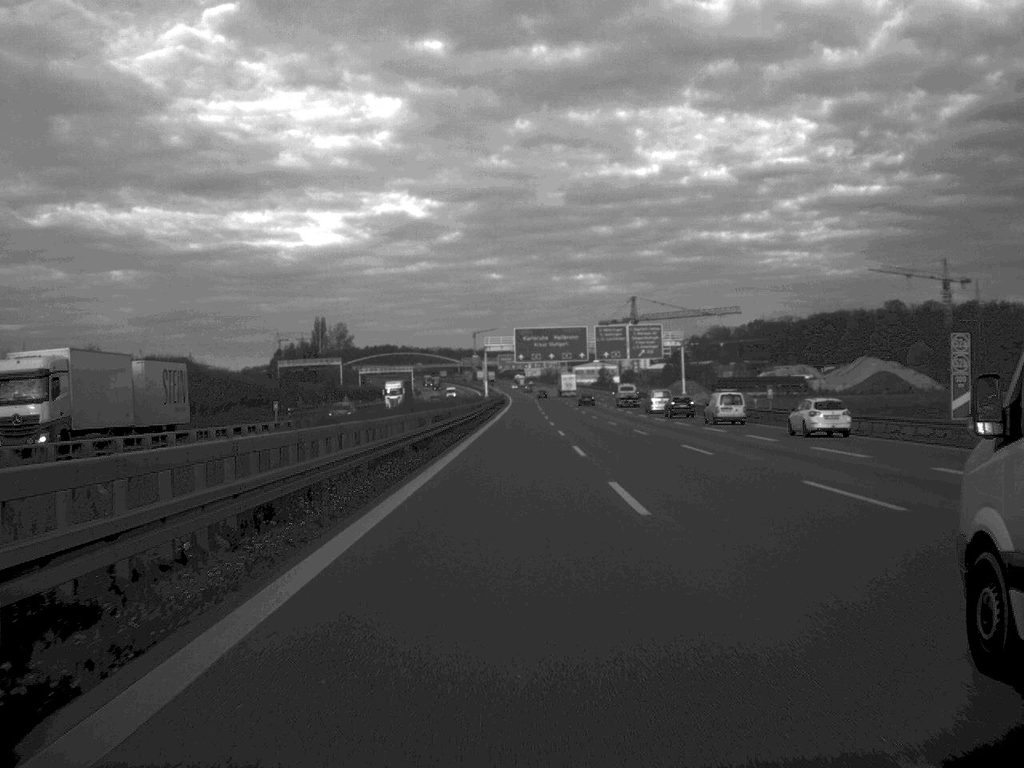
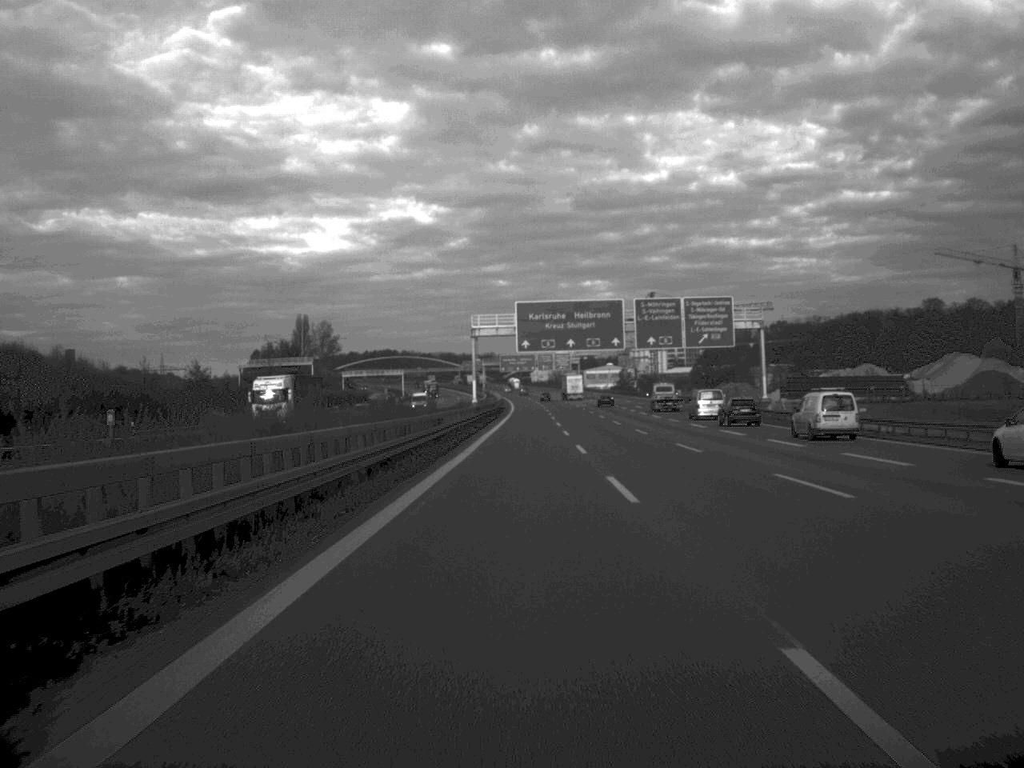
(-0.1, +51.0) m; 0°
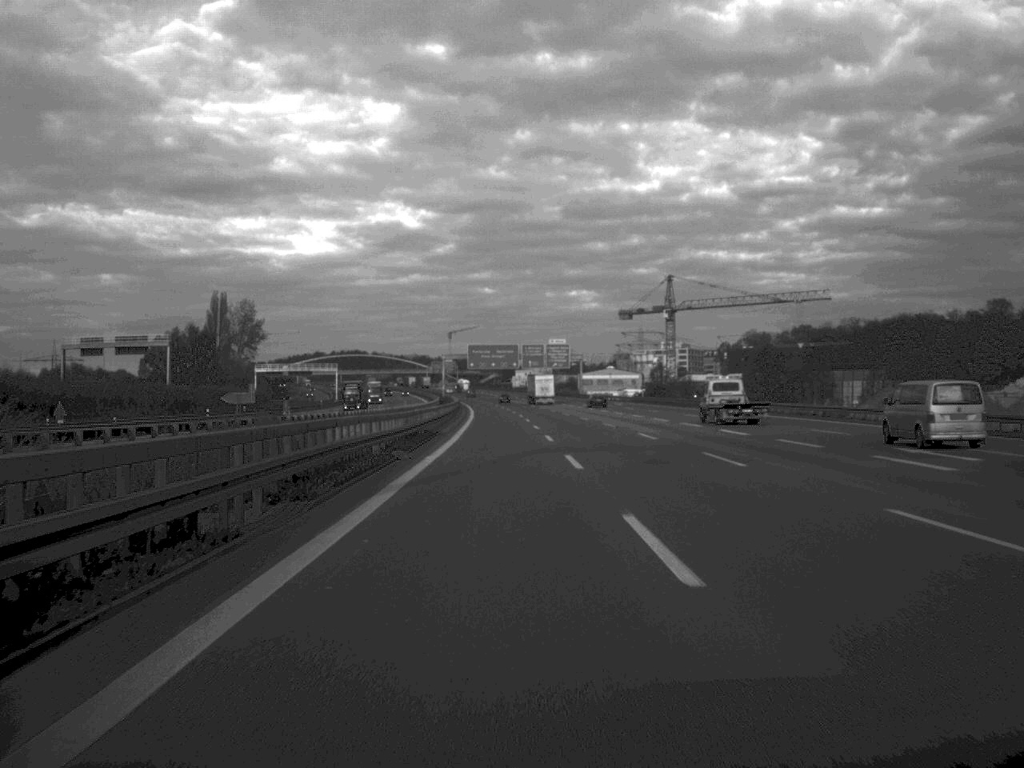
(+0.6, +99.6) m; +1°
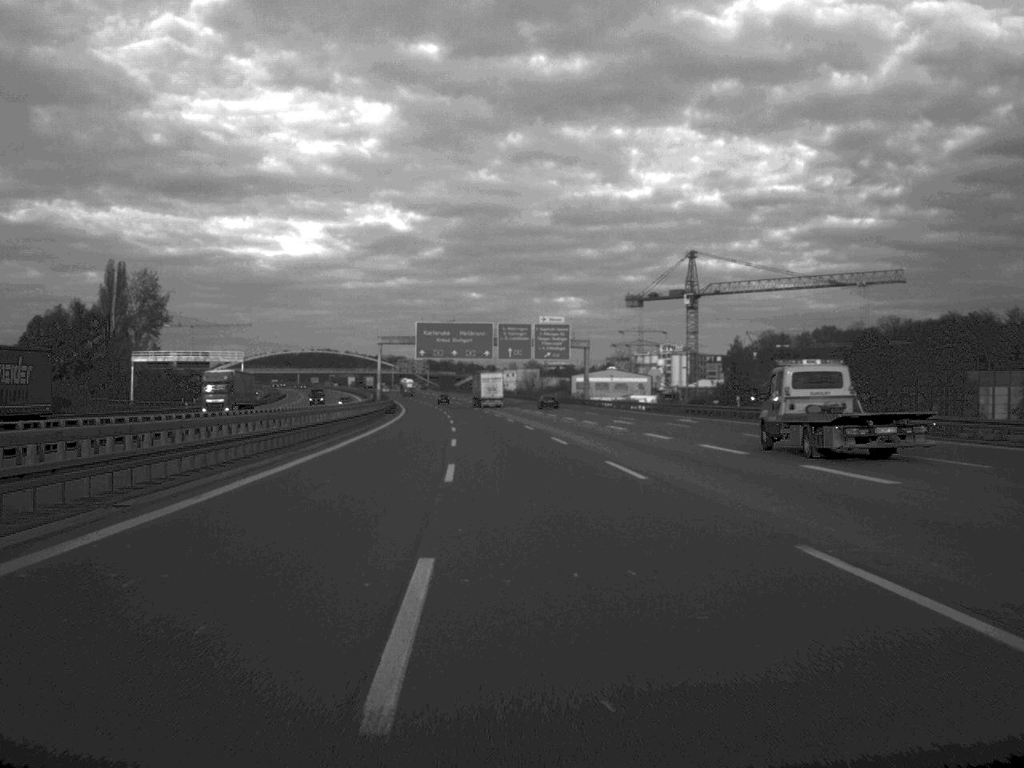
(+0.8, +76.4) m; +1°
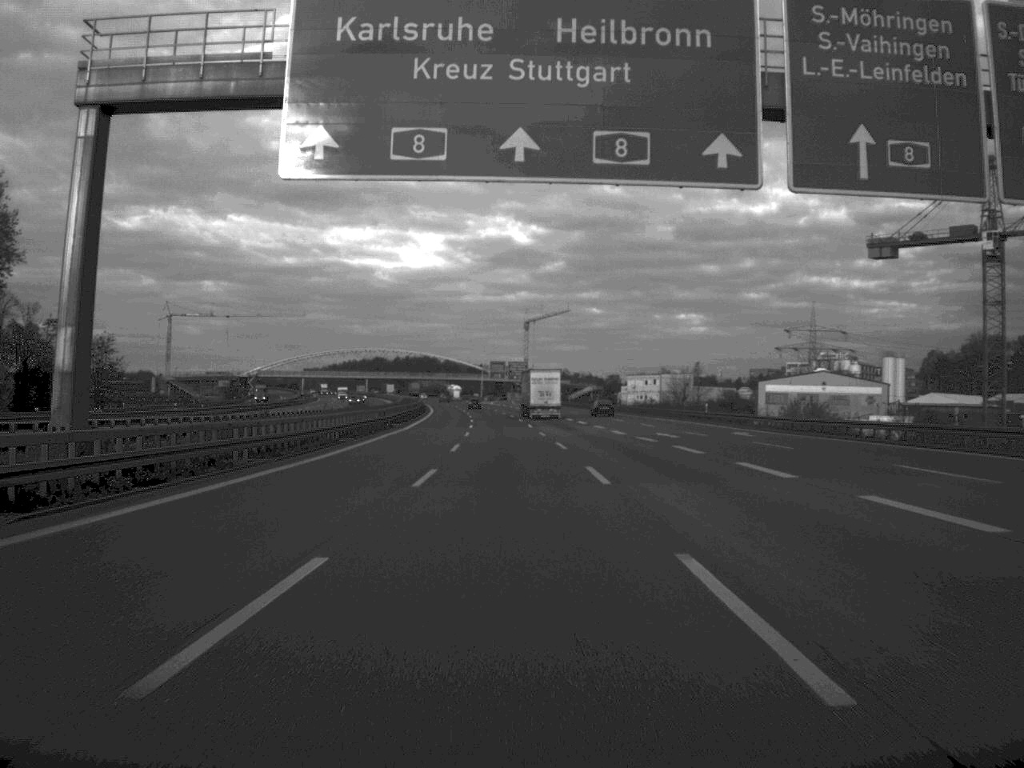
(-6.1, +125.2) m; -5°
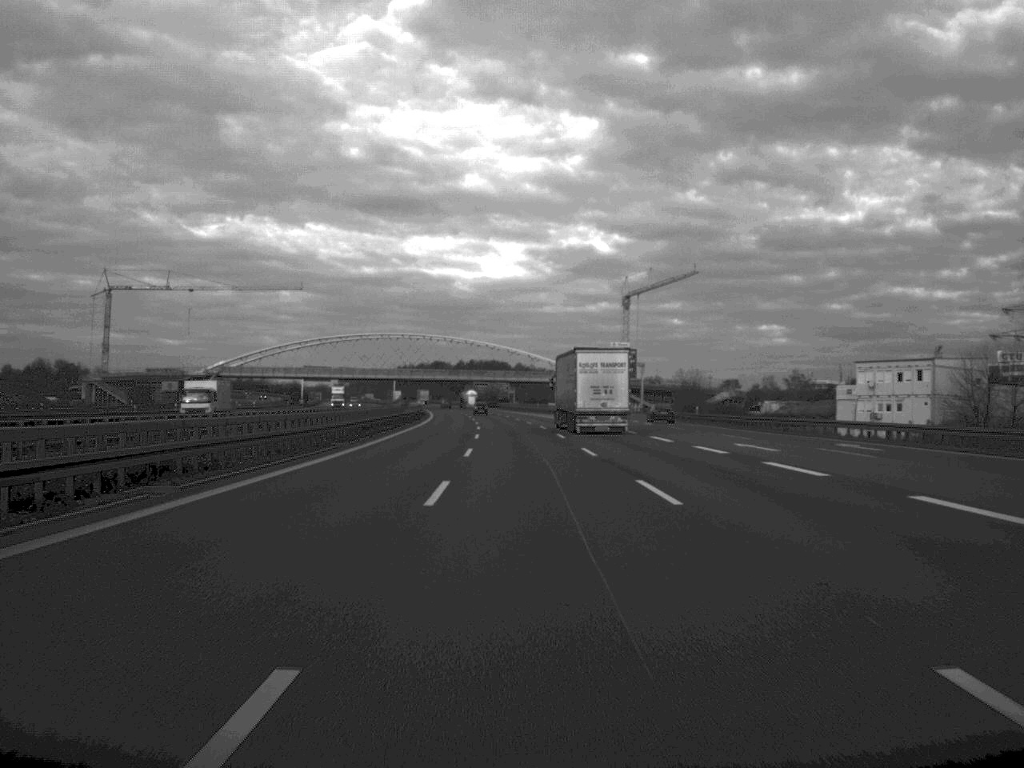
(-4.4, +130.7) m; -3°
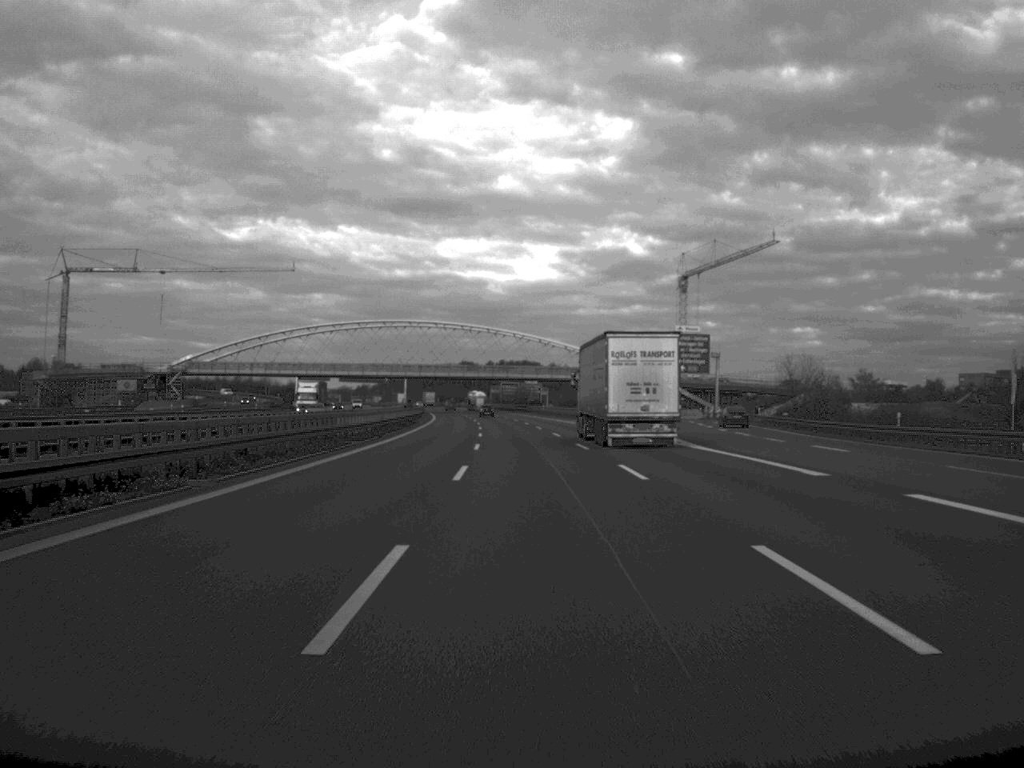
(-0.6, +47.5) m; -1°
